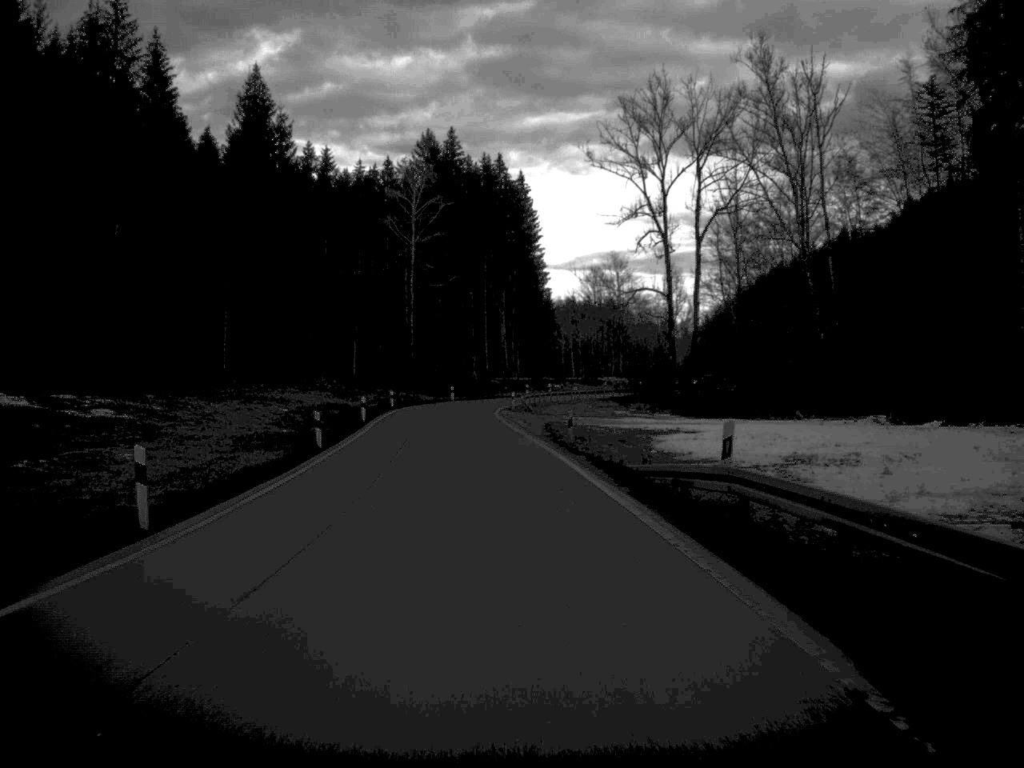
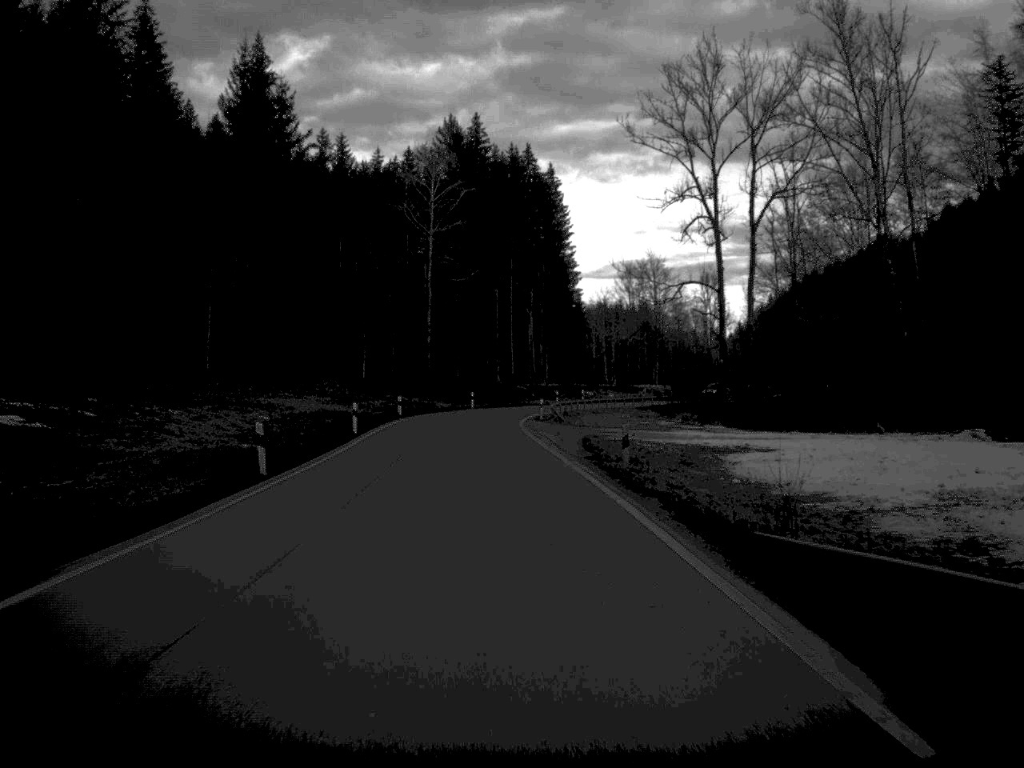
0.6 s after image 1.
(-0.1, +11.1) m; -1°
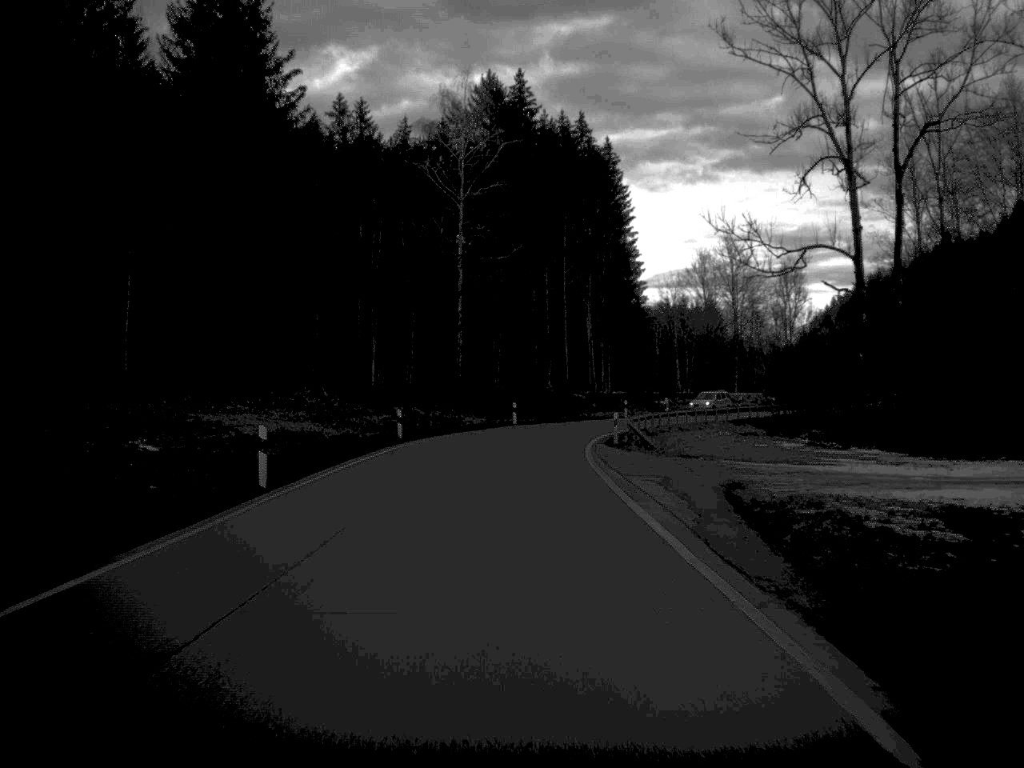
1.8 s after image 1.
(-0.5, +22.4) m; -2°
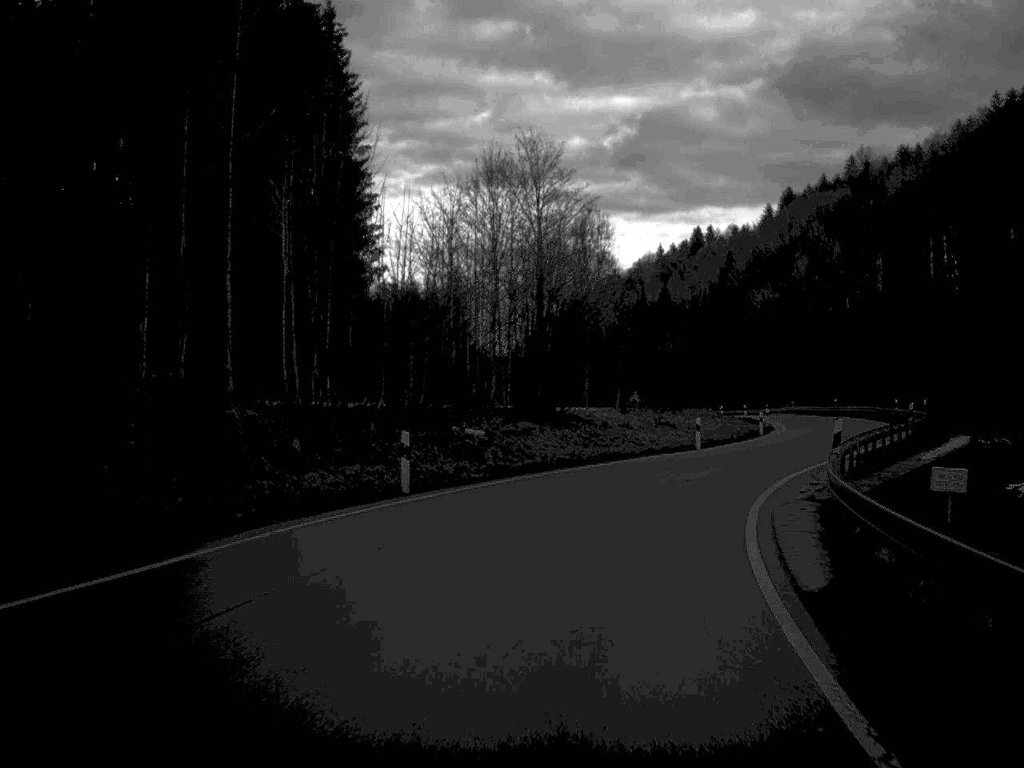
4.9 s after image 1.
(+2.7, +53.9) m; +14°
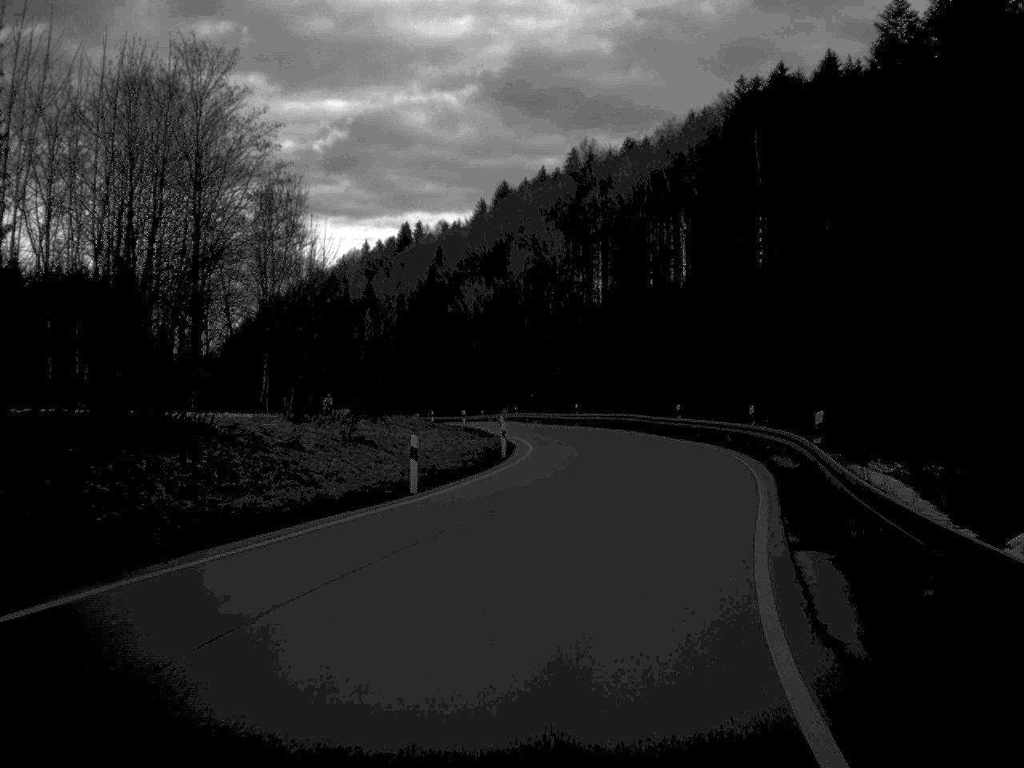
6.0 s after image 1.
(+2.2, +19.5) m; +13°
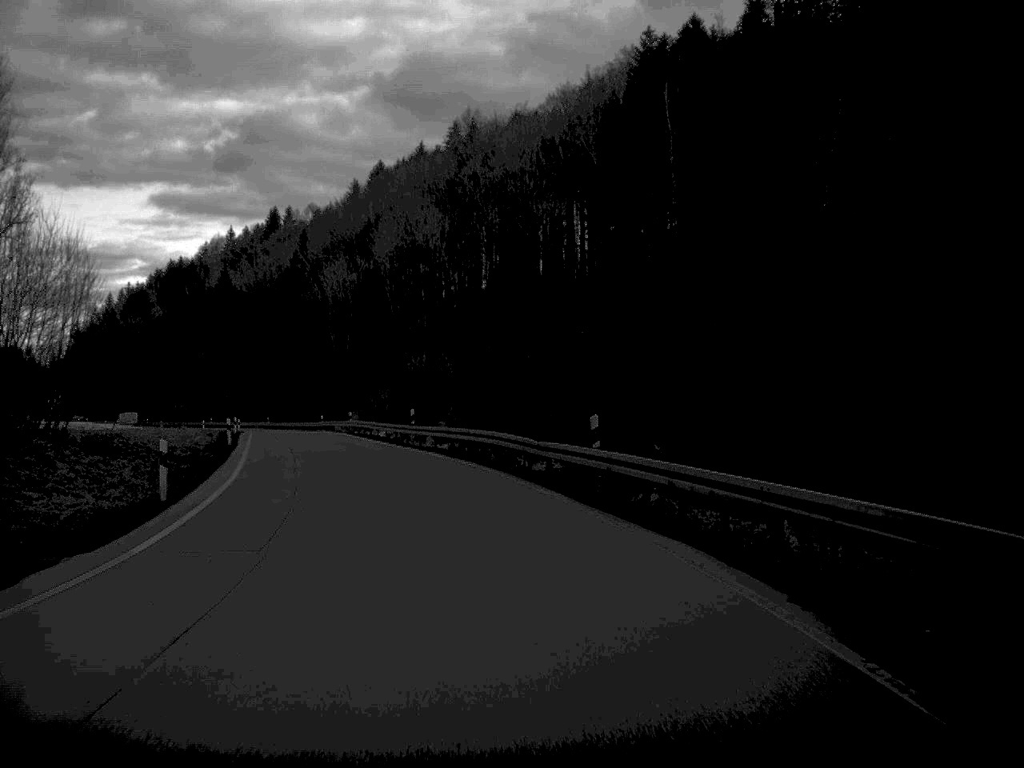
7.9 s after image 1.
(+3.1, +32.1) m; +4°
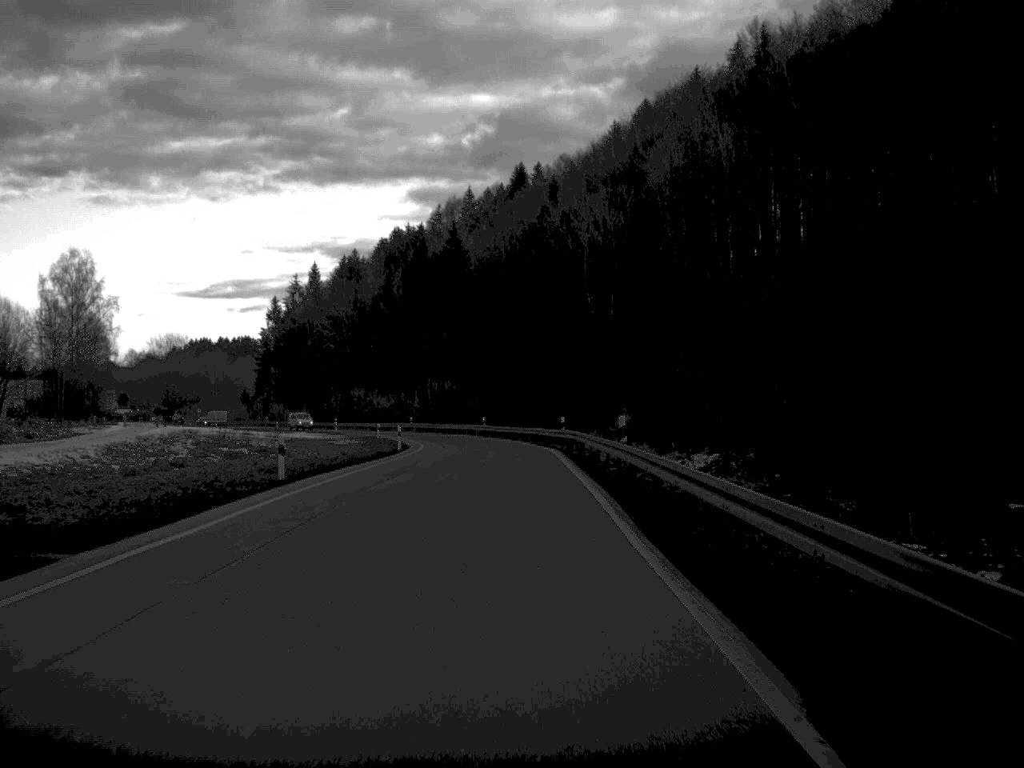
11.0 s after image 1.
(-7.4, +54.5) m; -12°
